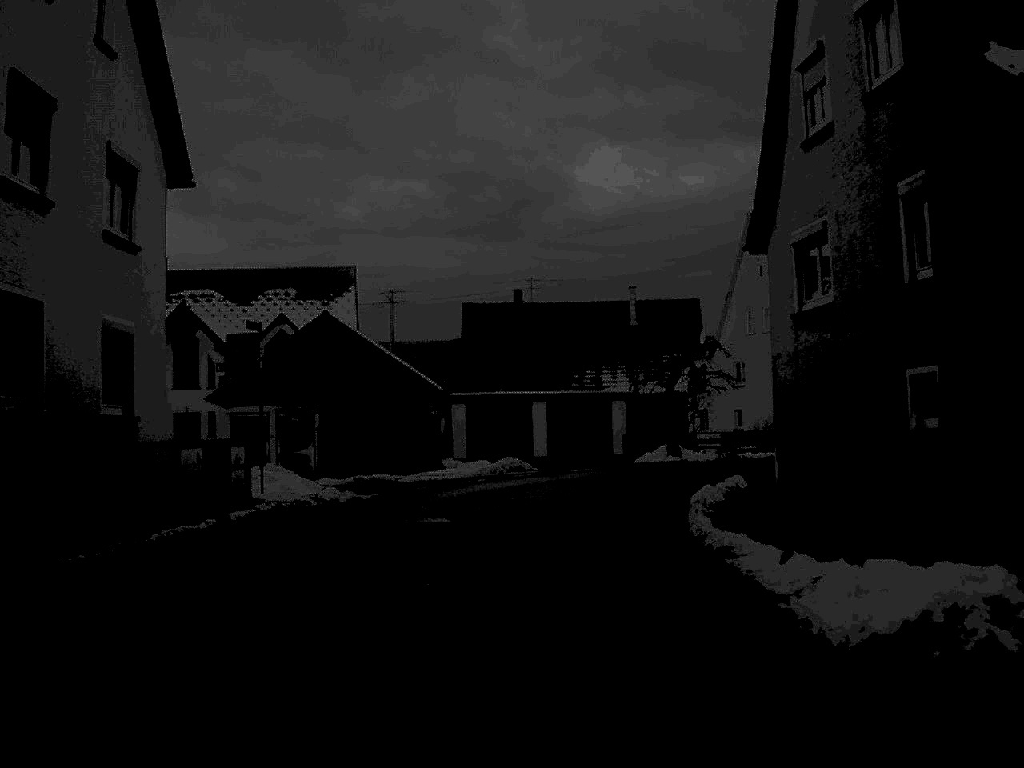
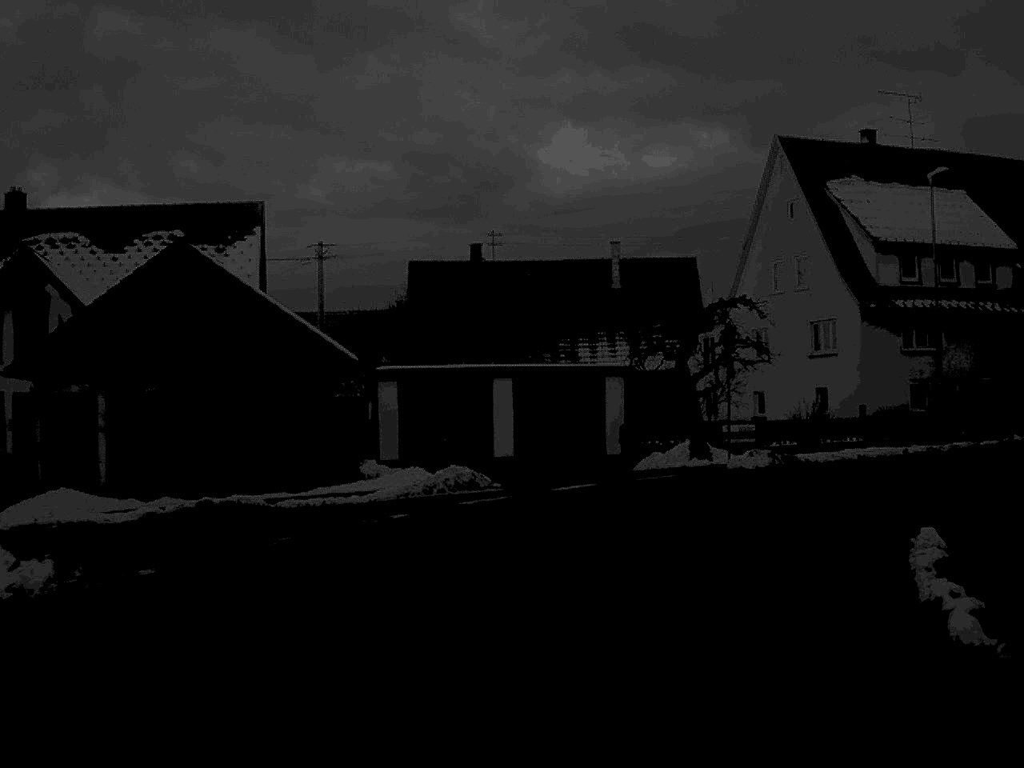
(+0.1, +13.9) m; +2°
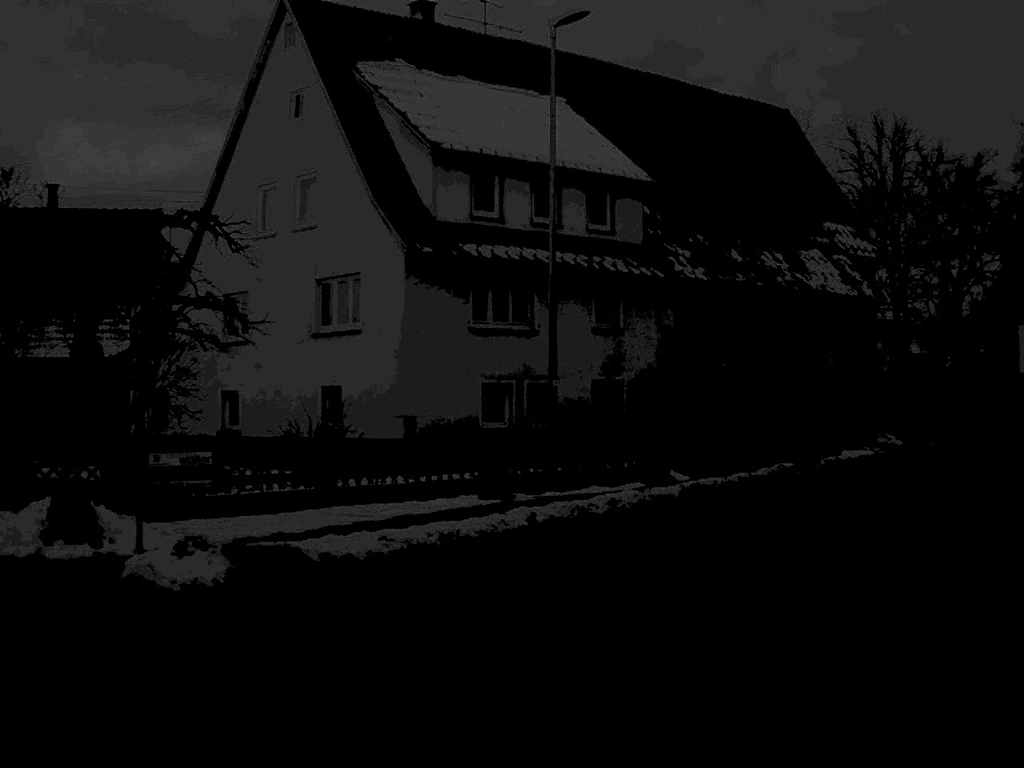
(+2.9, +17.0) m; +24°
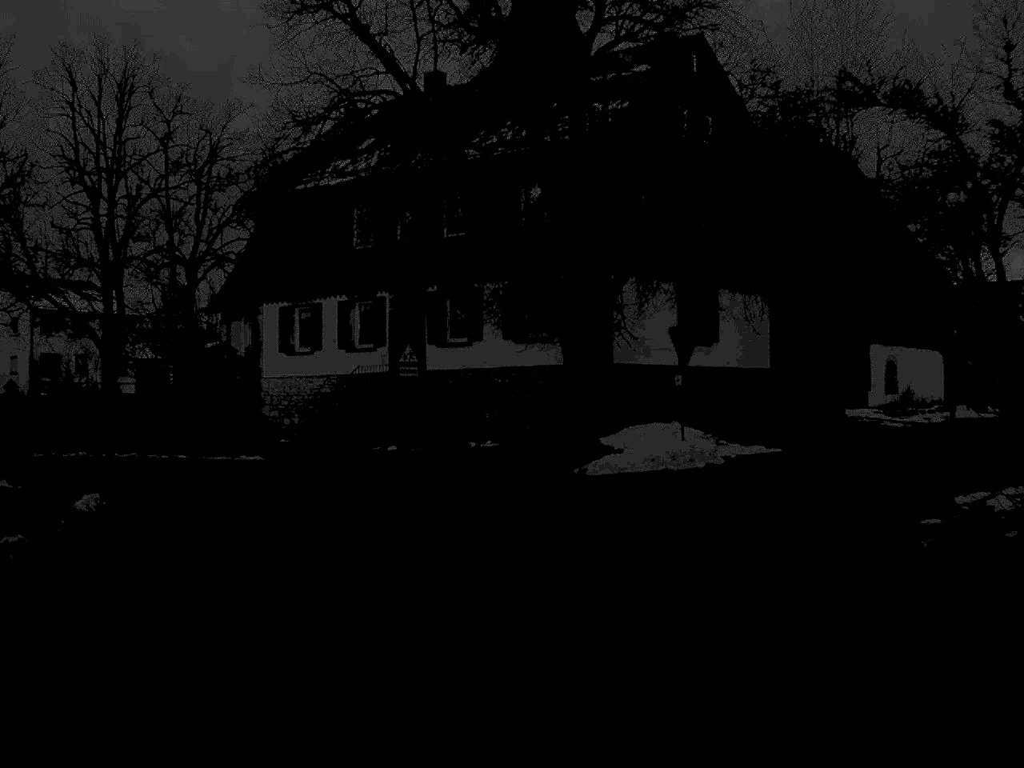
(+8.3, +21.9) m; +32°
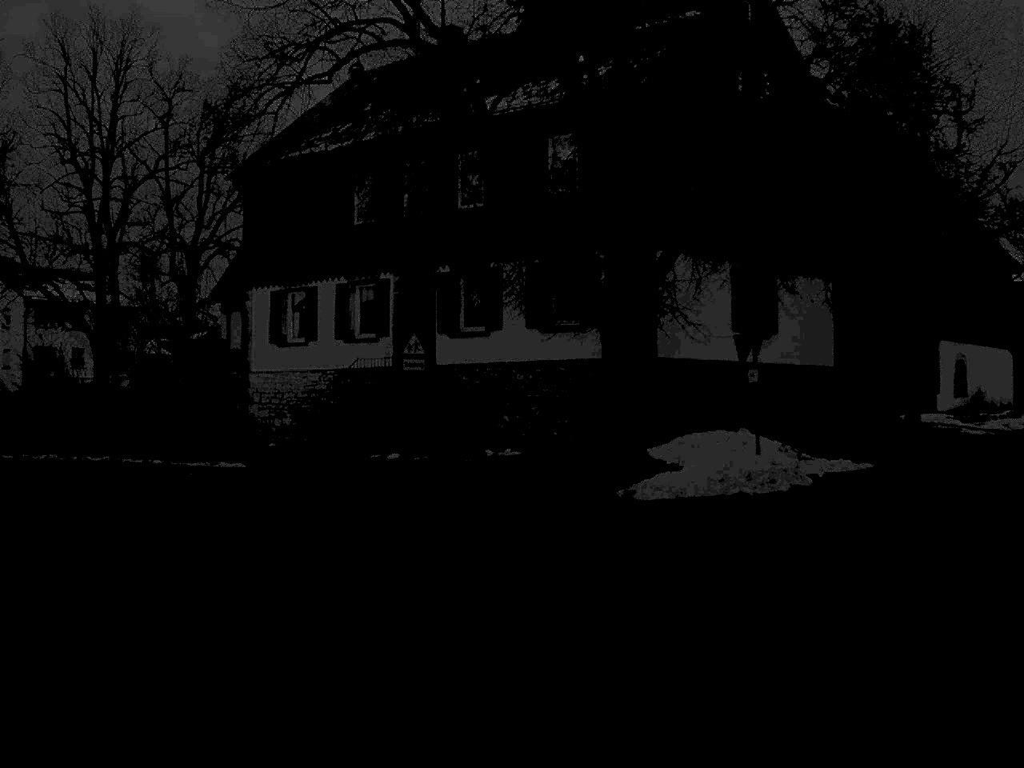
(0.0, +5.7) m; -1°
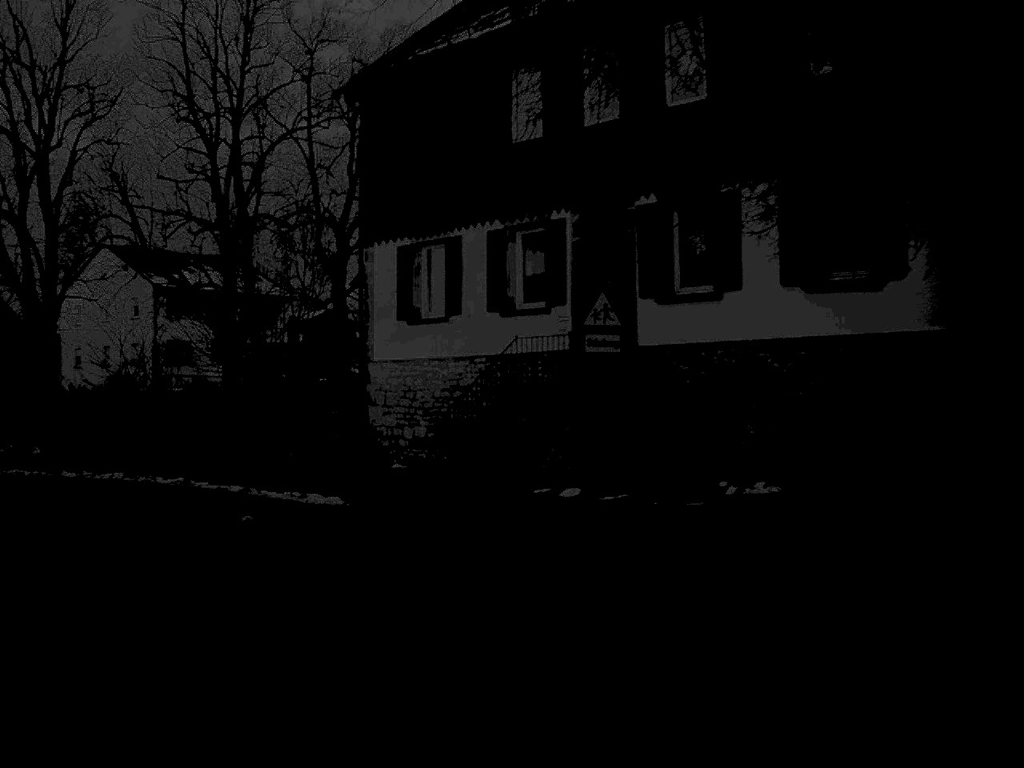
(-0.8, +11.8) m; -9°
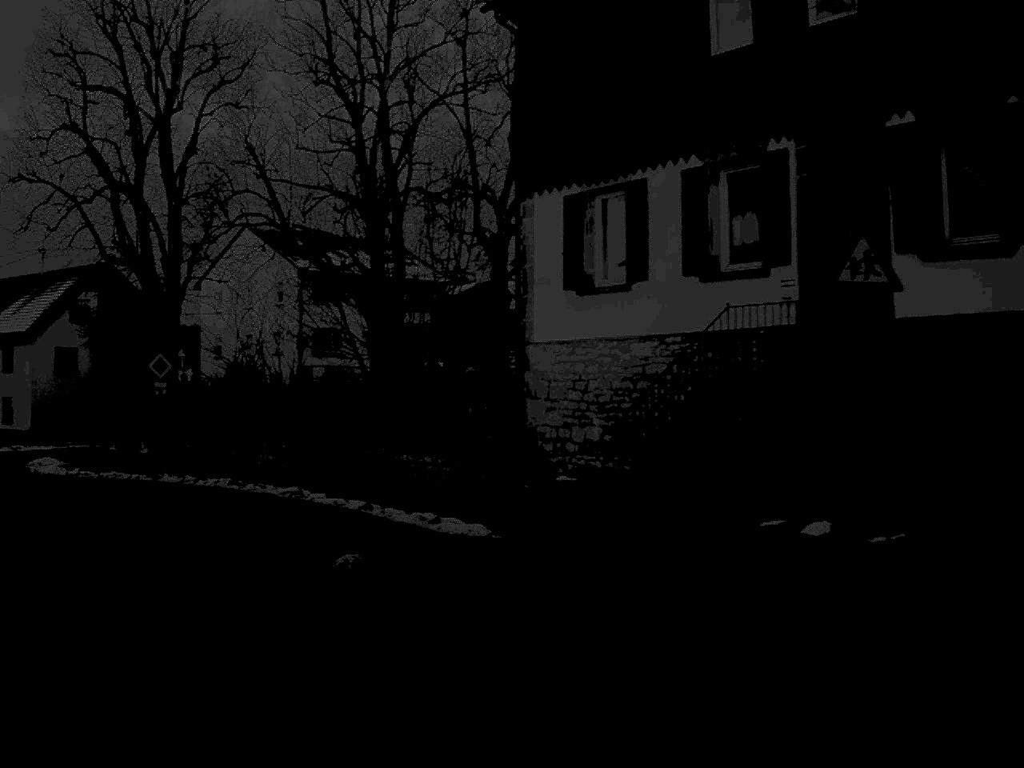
(-0.4, +6.0) m; -8°
